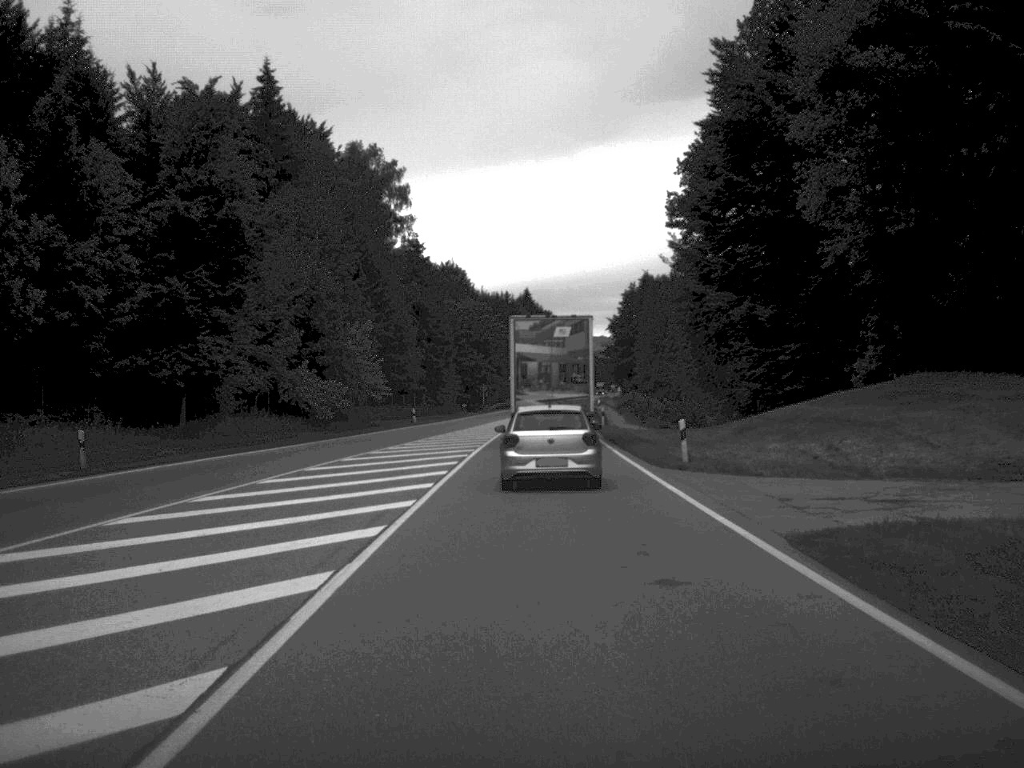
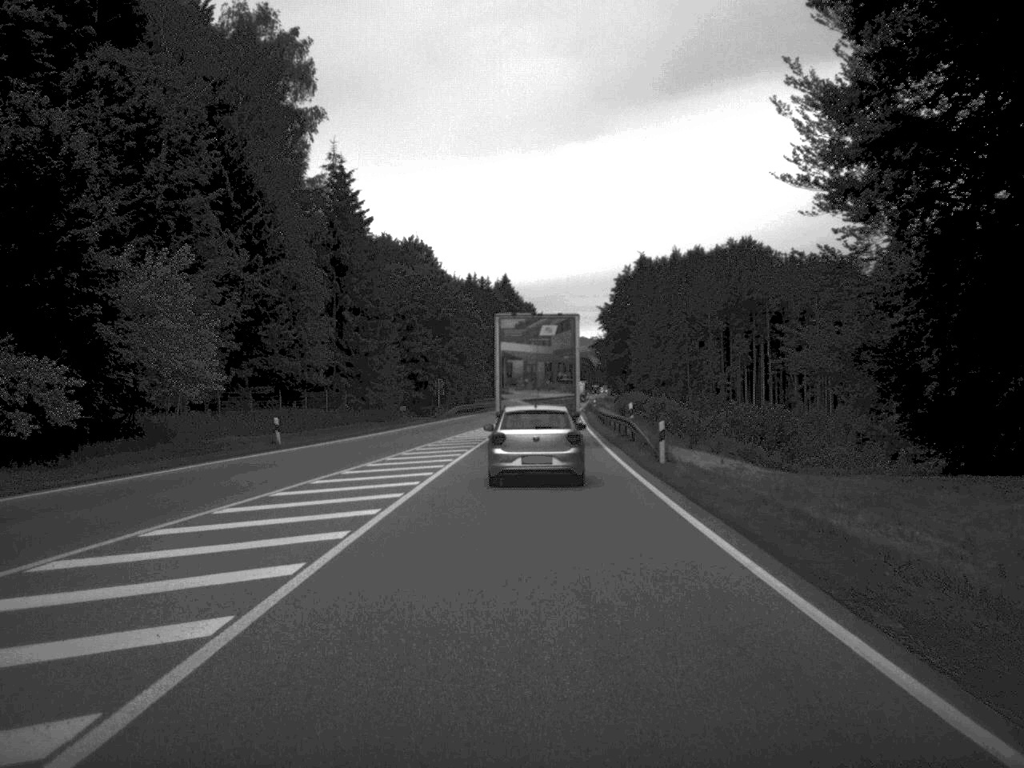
(+0.4, +39.3) m; +1°
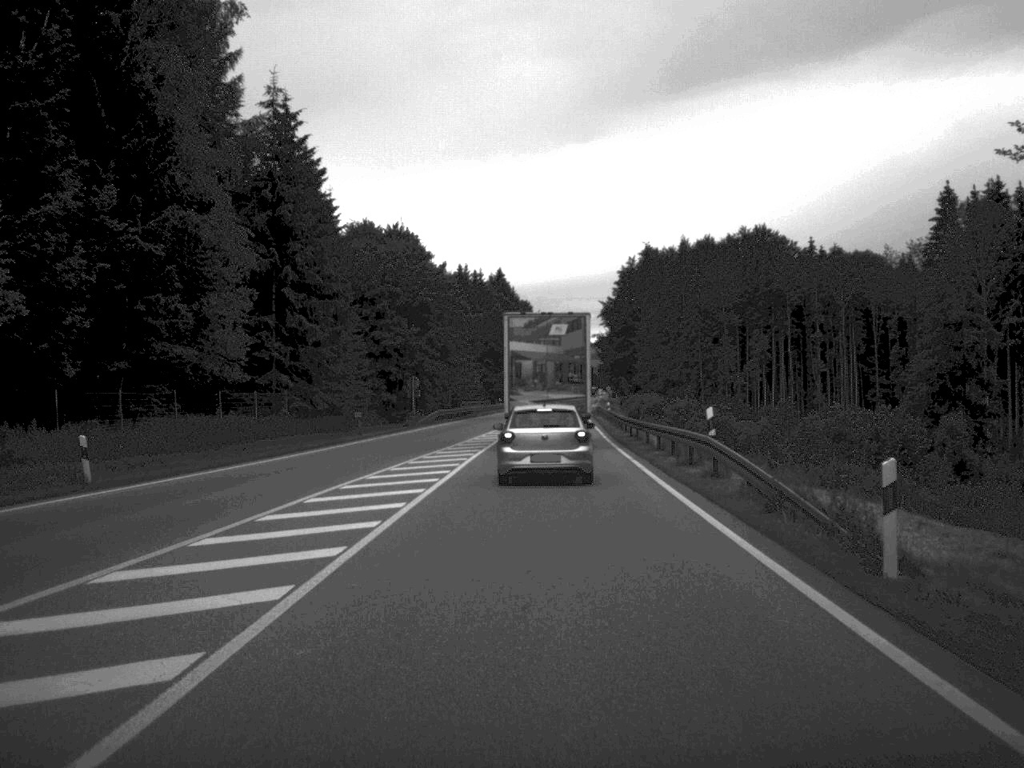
(0.0, +19.0) m; 0°
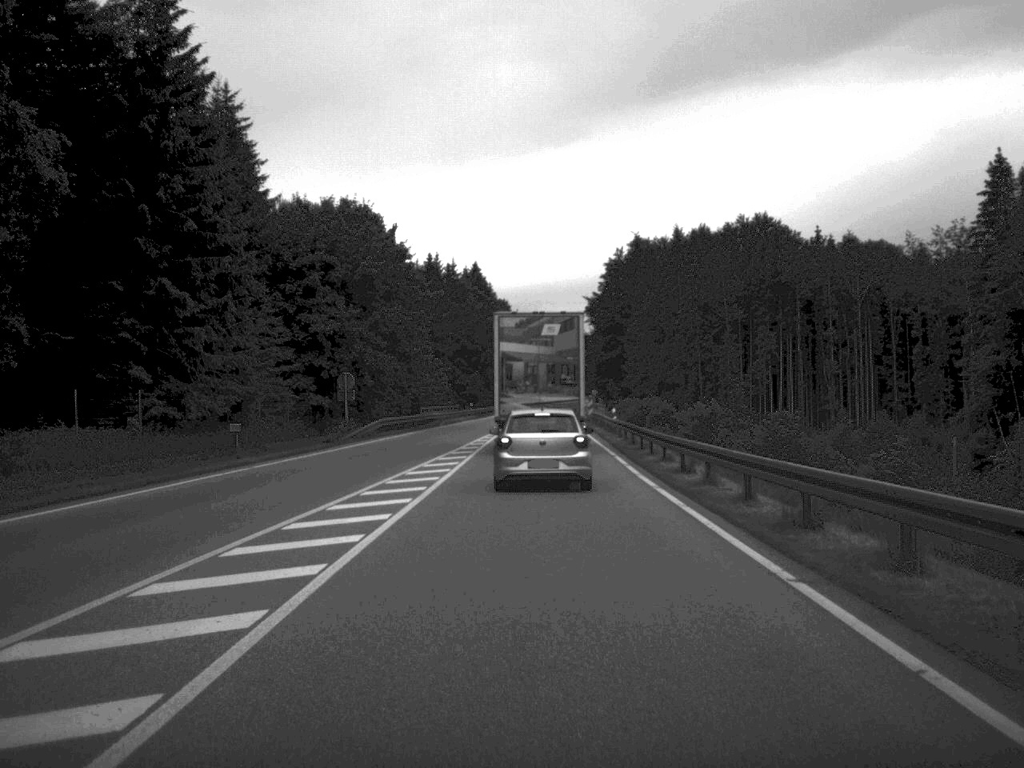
(+0.1, +20.6) m; +1°
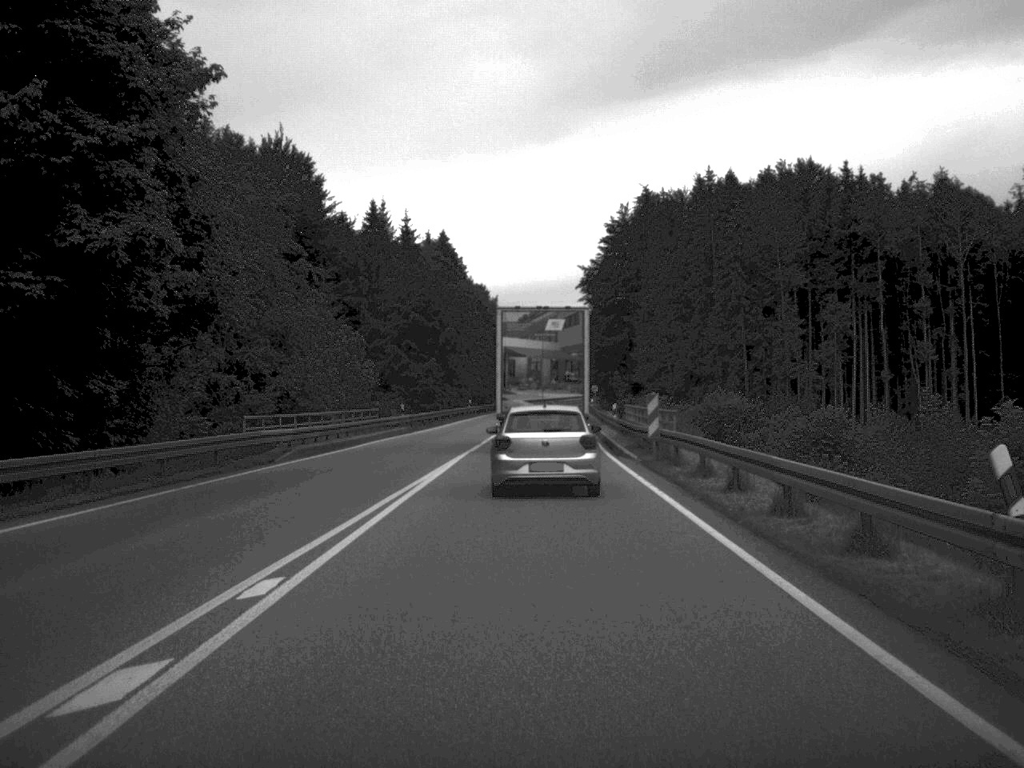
(+0.4, +46.3) m; +1°
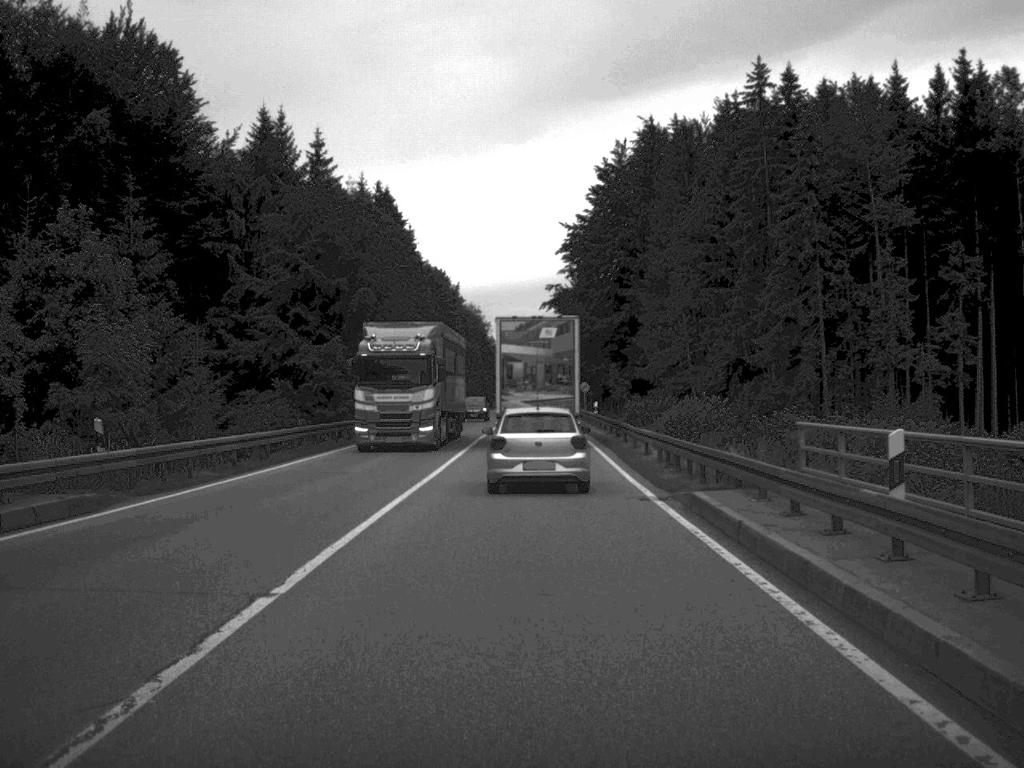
(+0.3, +41.7) m; +1°
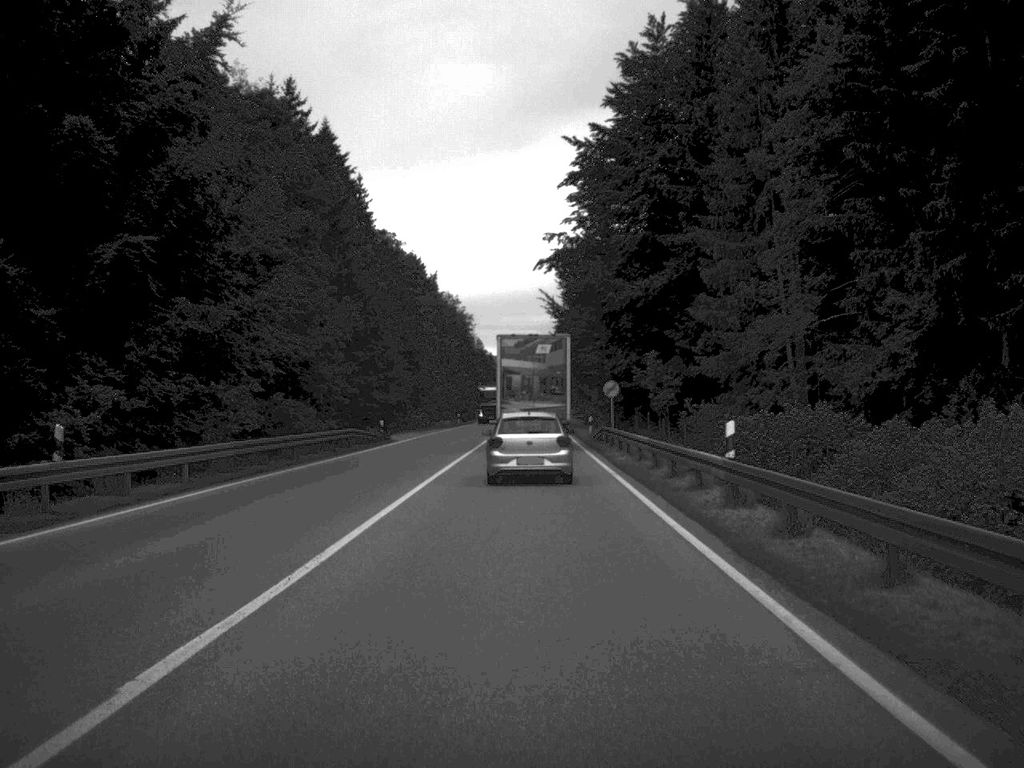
(+0.2, +43.4) m; 0°
